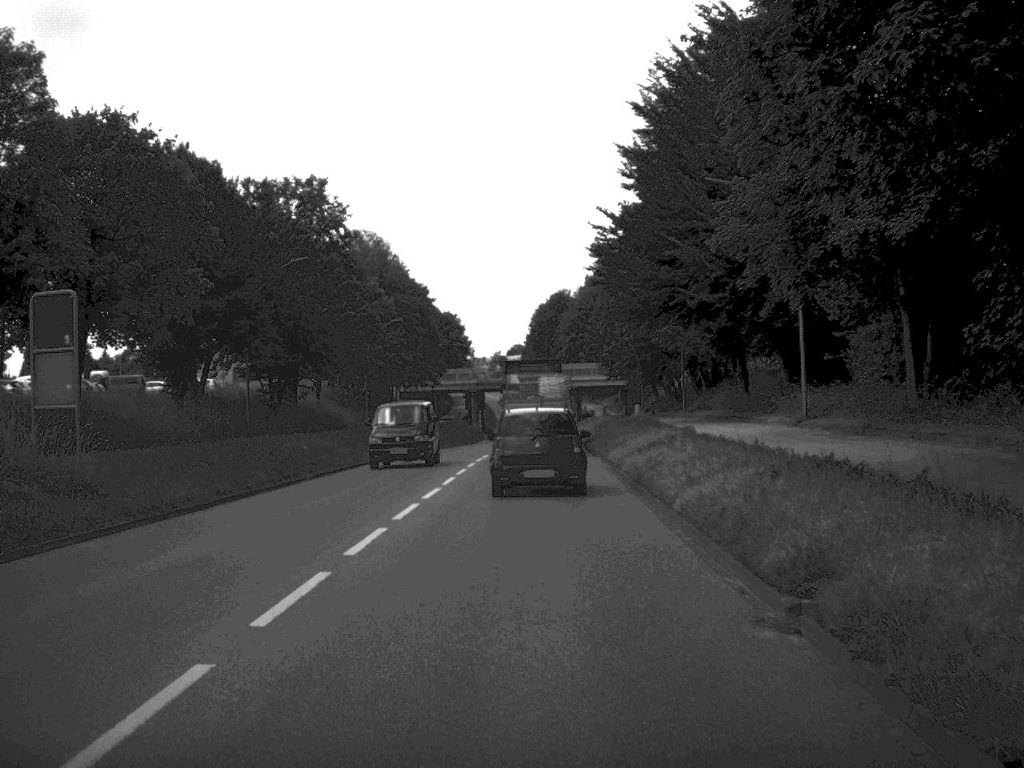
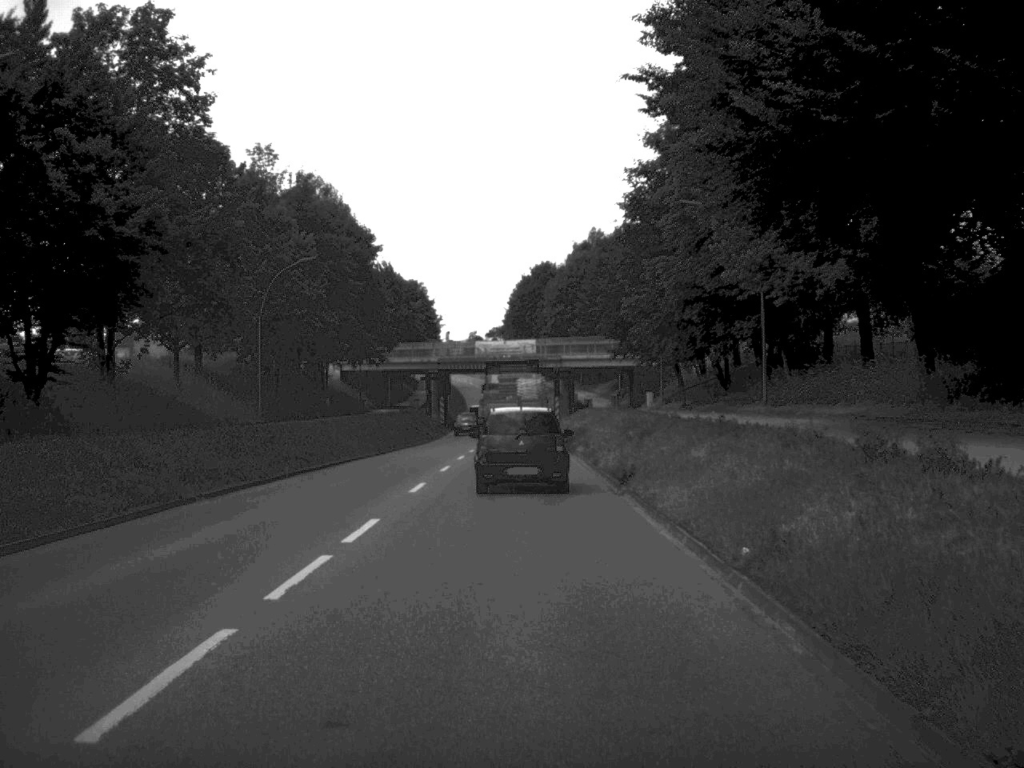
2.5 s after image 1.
(+0.2, +29.7) m; +1°
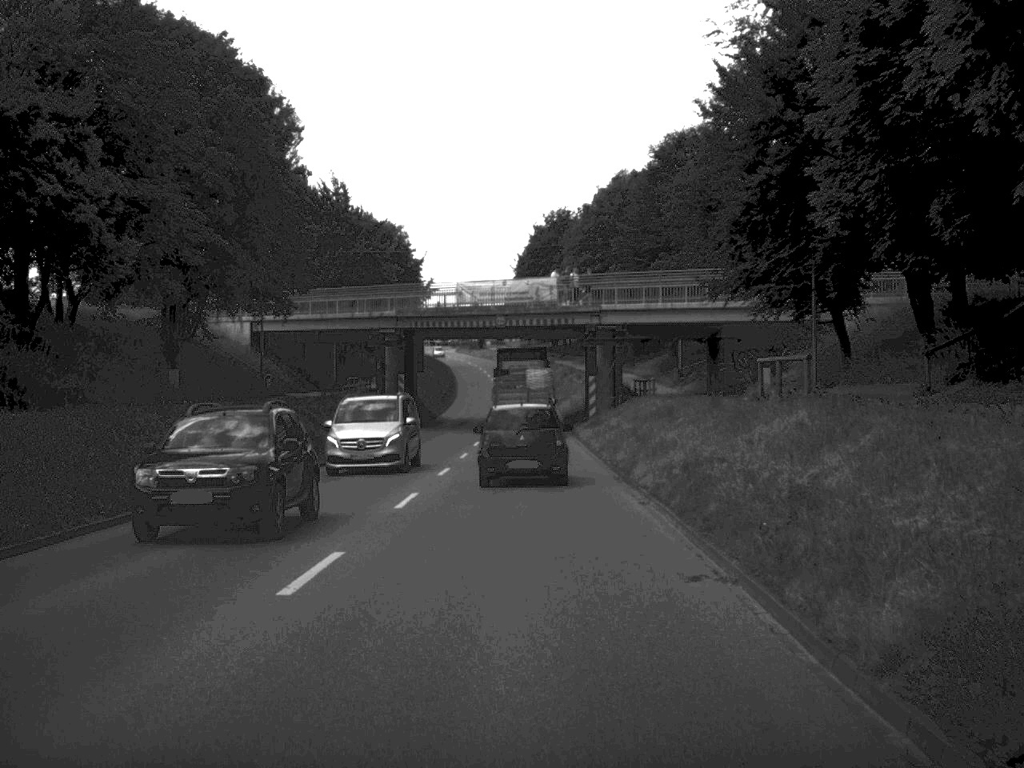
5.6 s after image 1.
(-0.2, +39.3) m; -1°
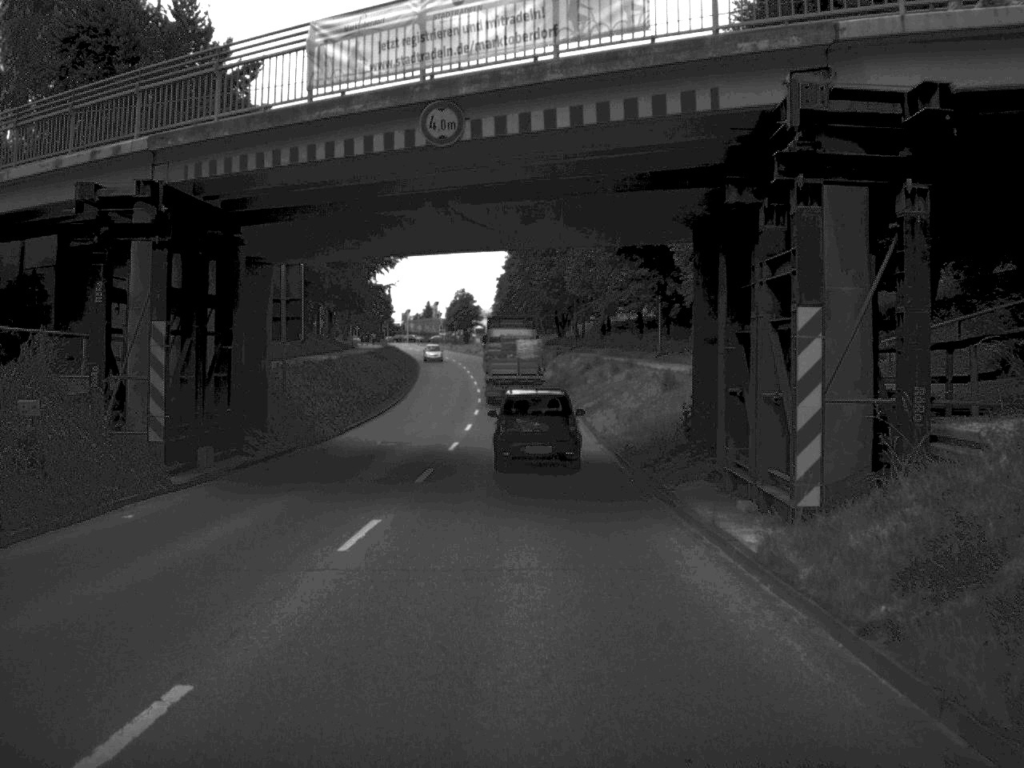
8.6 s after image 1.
(-0.1, +41.8) m; 0°
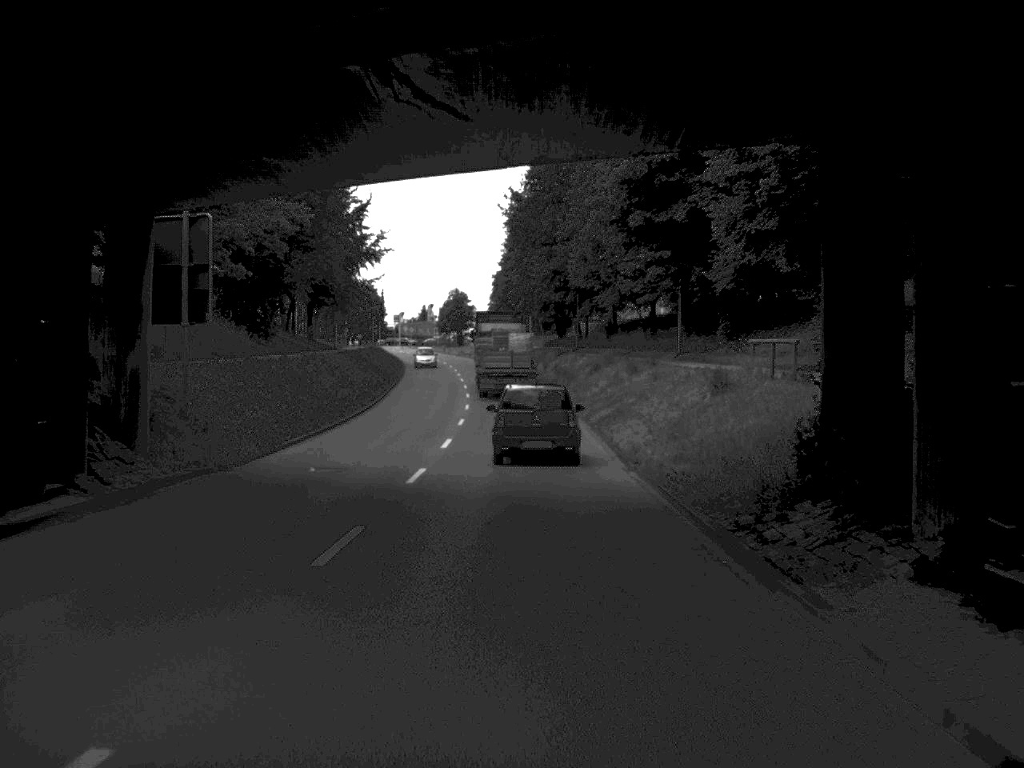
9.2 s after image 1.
(0.0, +10.2) m; 0°
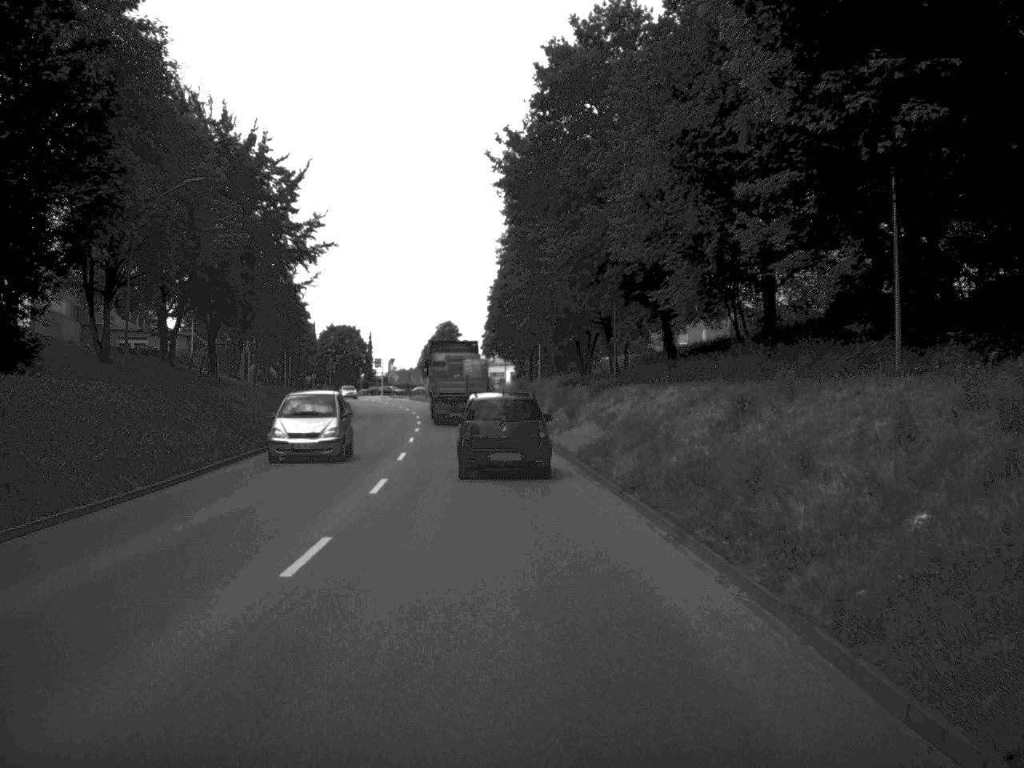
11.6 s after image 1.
(-0.1, +35.7) m; -1°
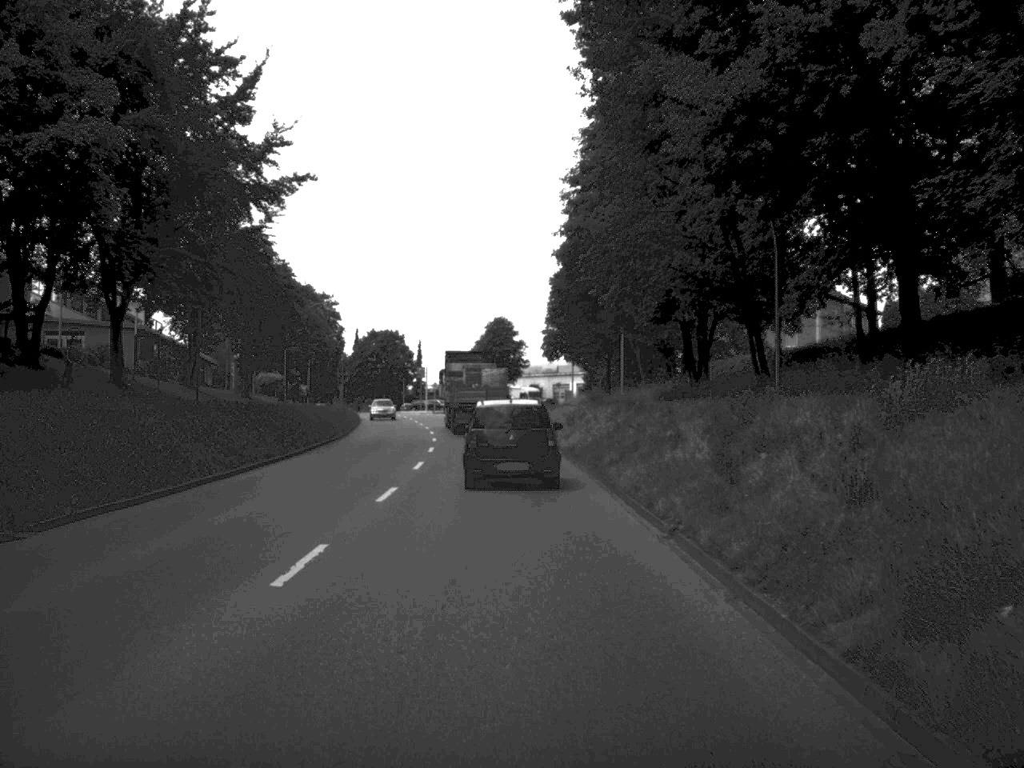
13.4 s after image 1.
(-0.8, +27.0) m; -3°
